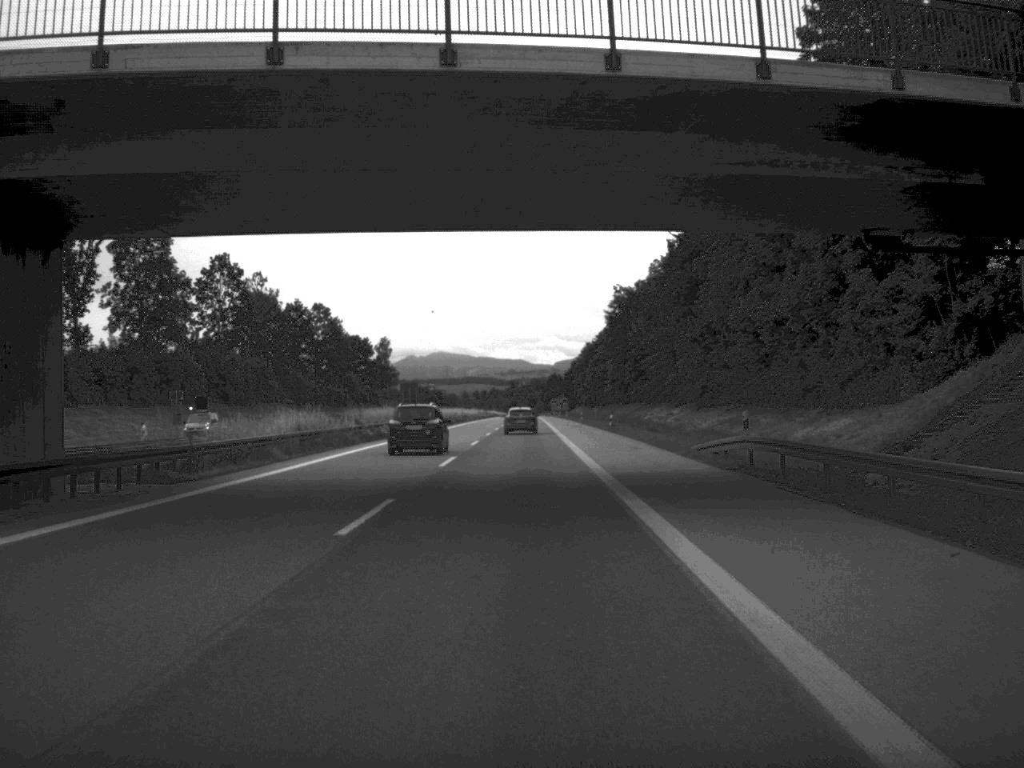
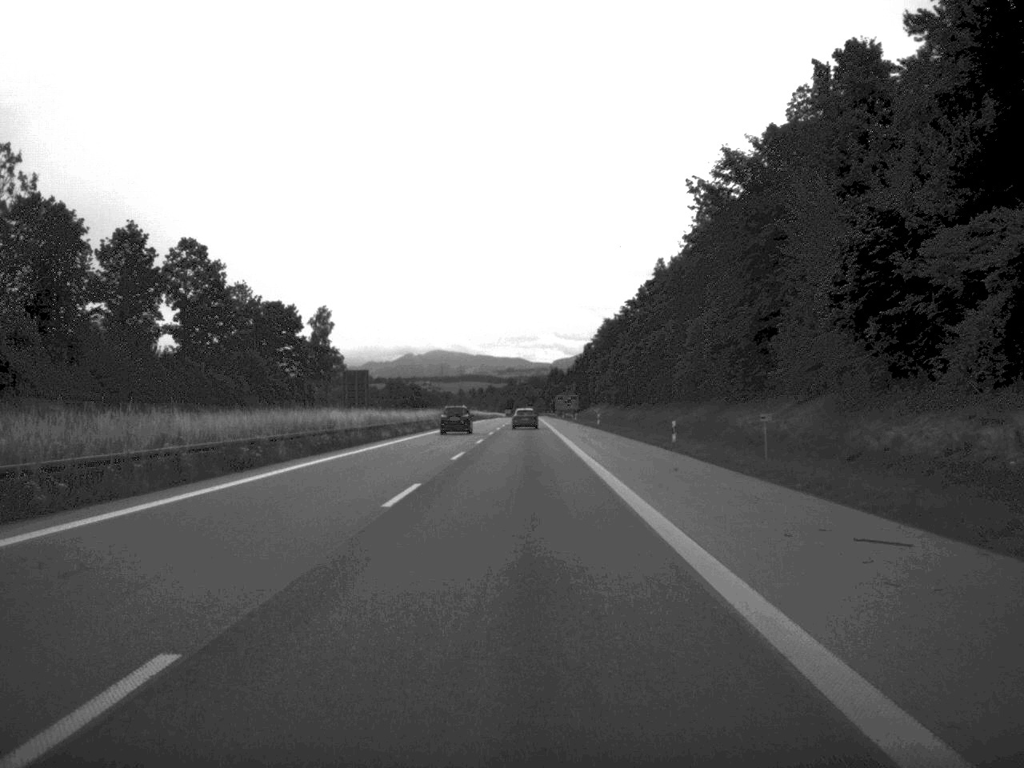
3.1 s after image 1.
(0.0, +84.3) m; 0°
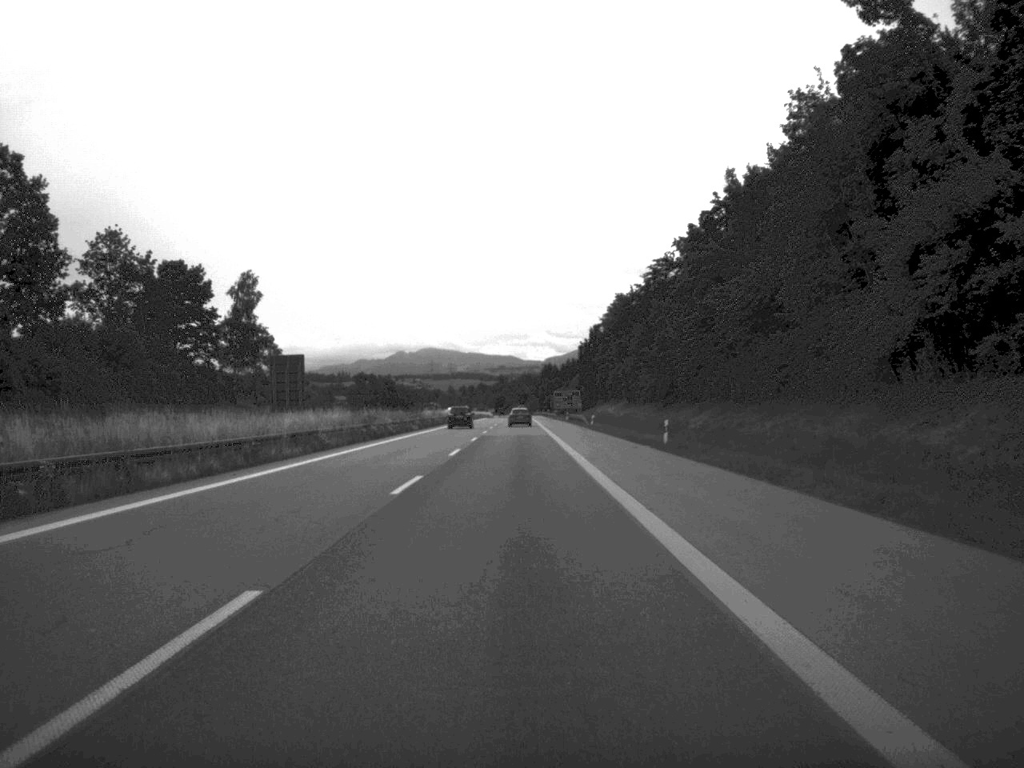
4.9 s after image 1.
(+0.1, +50.5) m; 0°
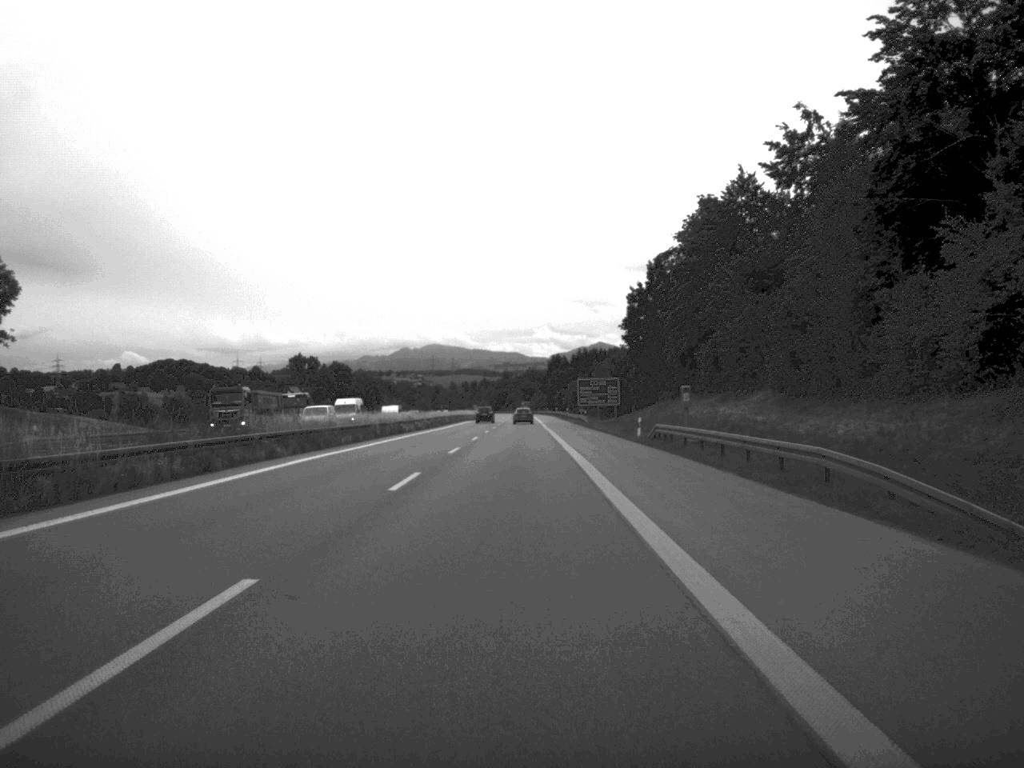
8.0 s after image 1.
(-0.3, +88.1) m; 0°
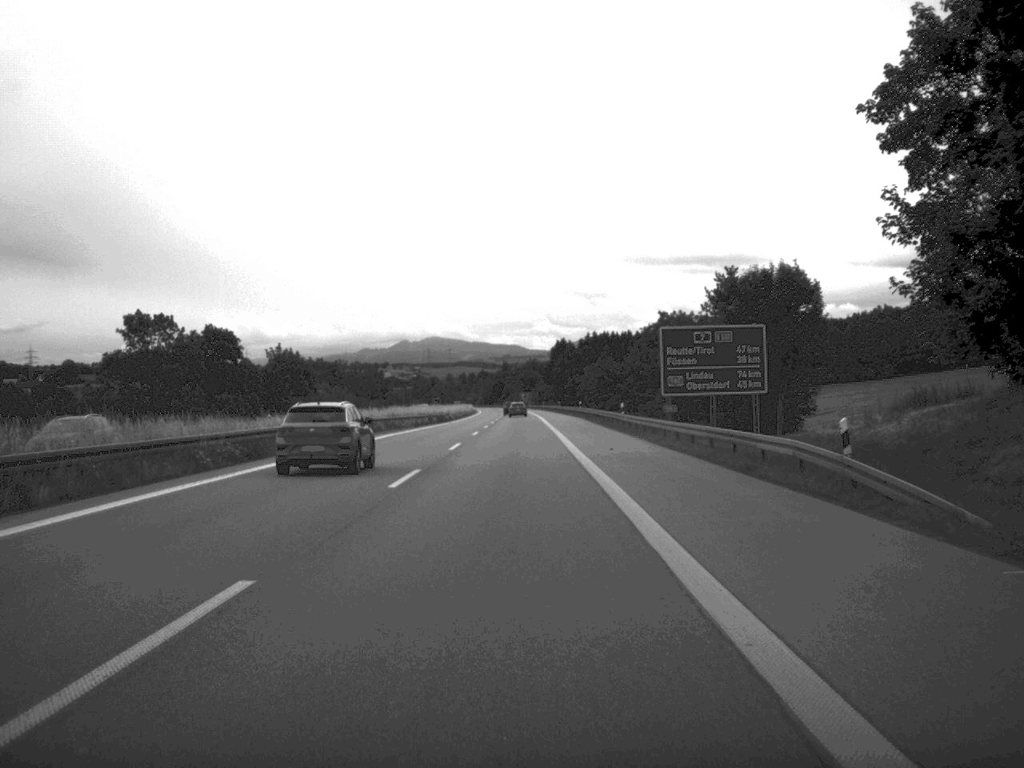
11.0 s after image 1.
(-0.1, +89.0) m; 0°
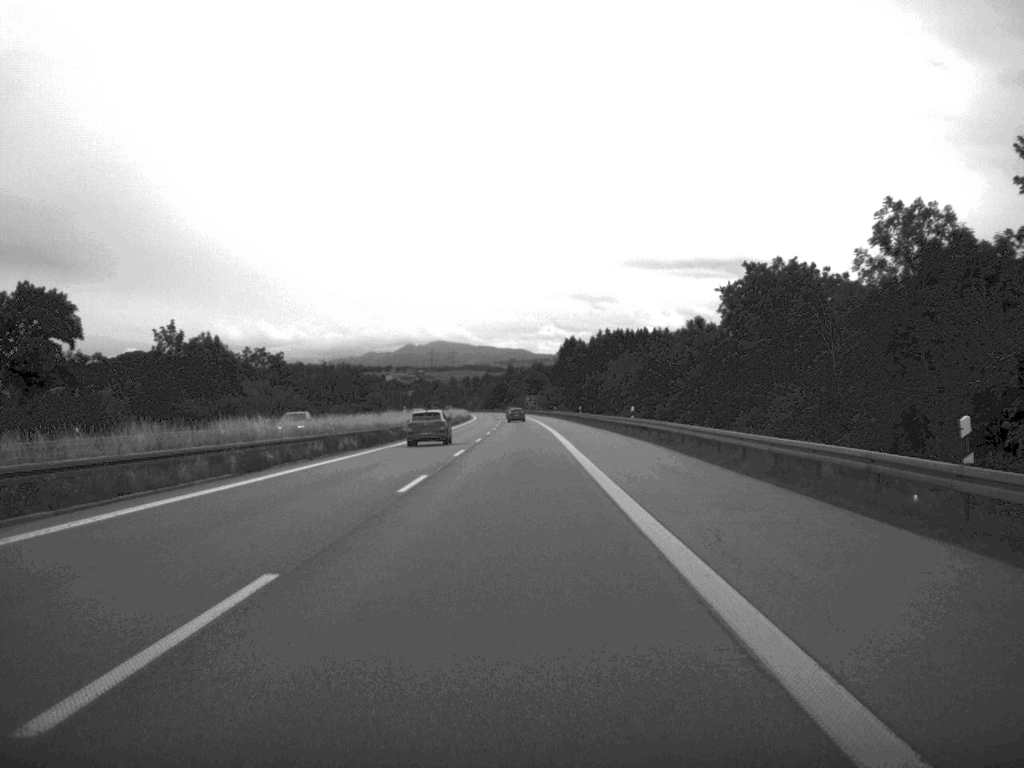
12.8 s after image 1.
(-0.1, +52.5) m; 0°
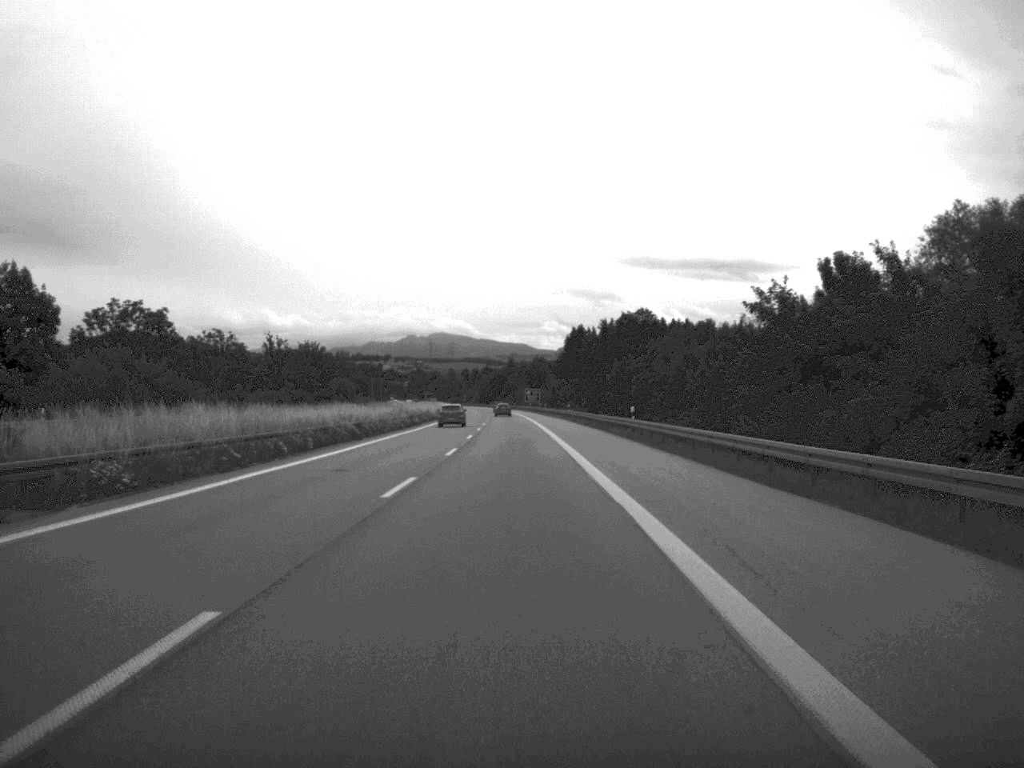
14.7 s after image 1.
(0.0, +55.4) m; 0°
